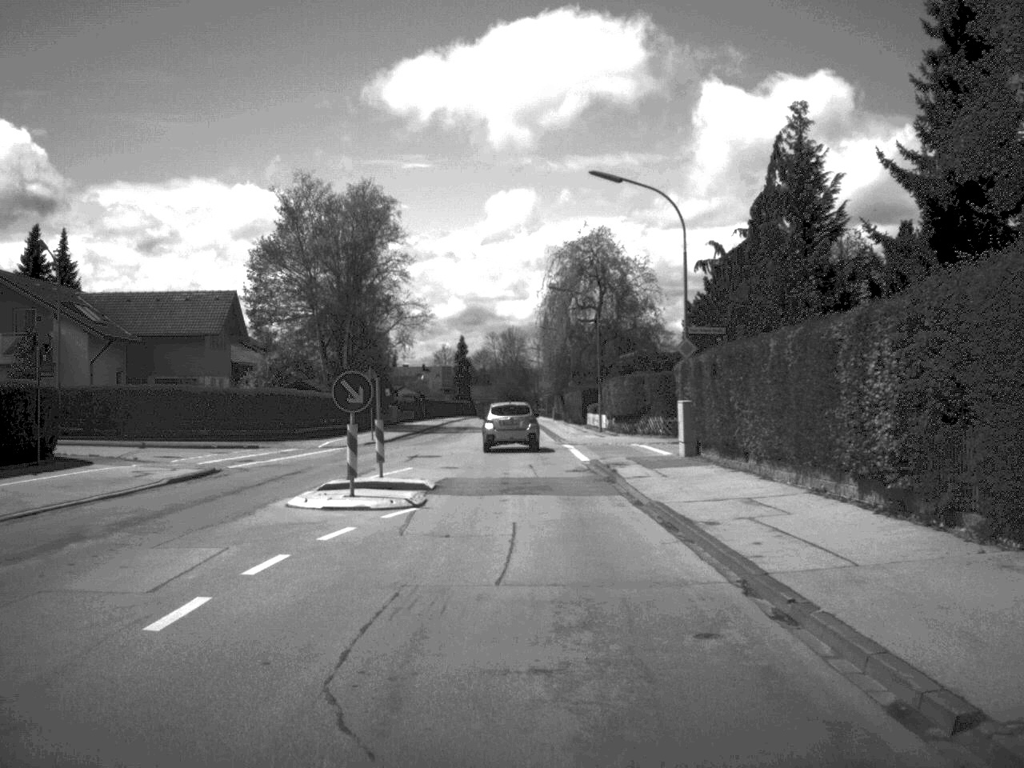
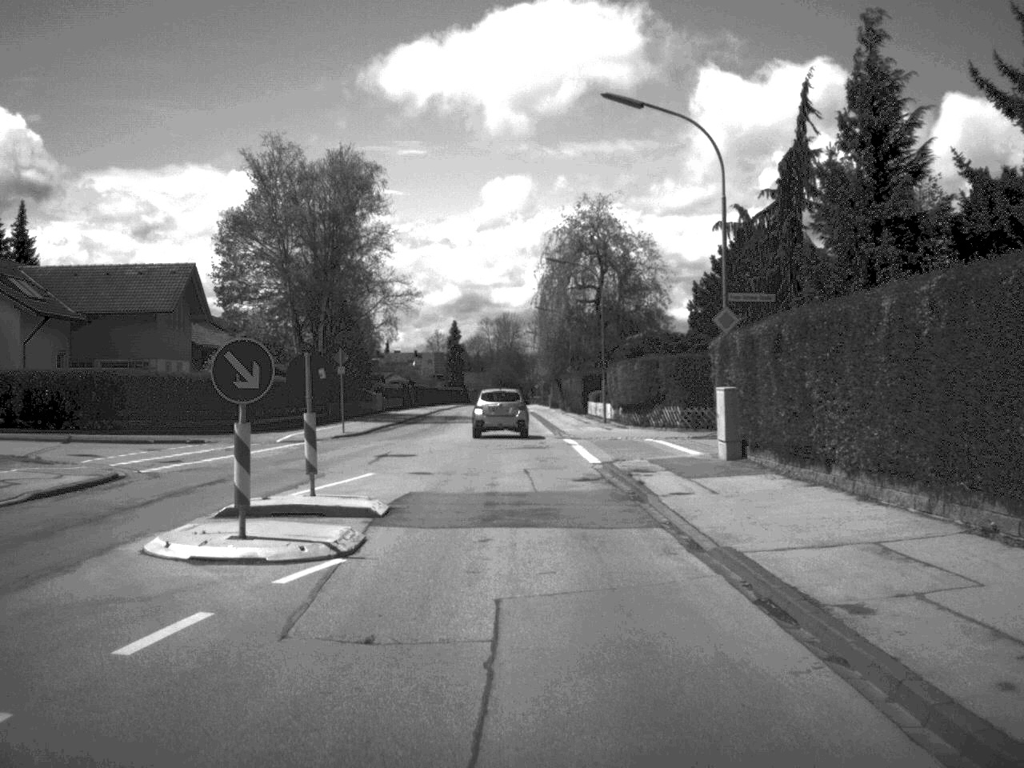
(0.0, +7.0) m; 0°
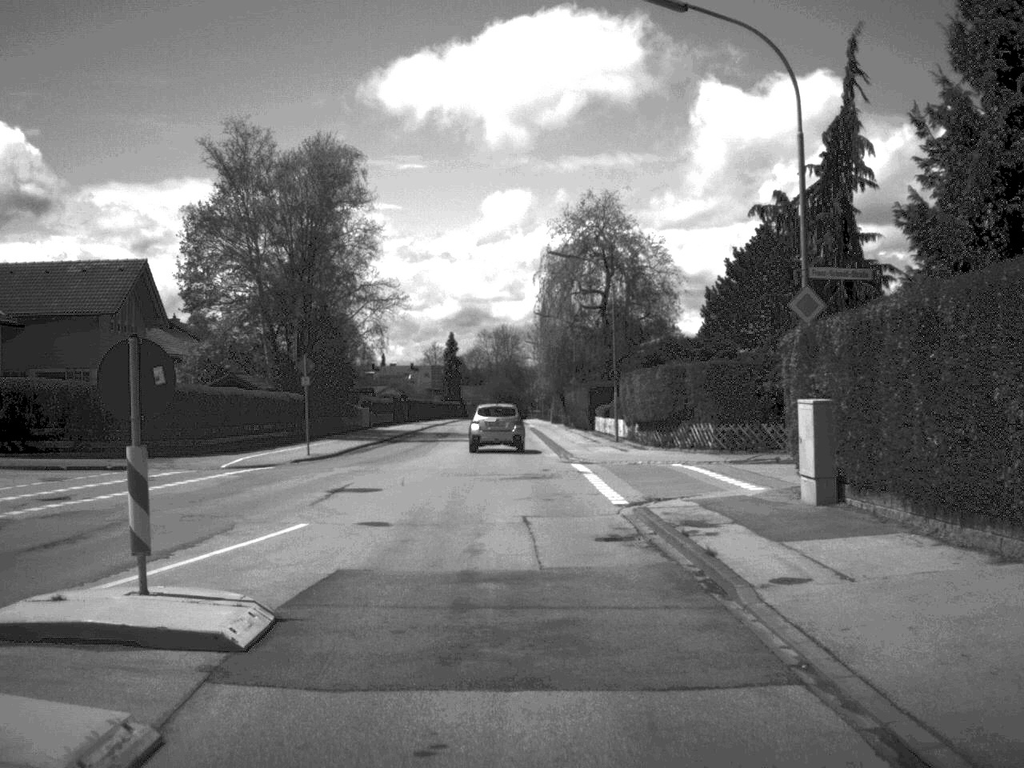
(0.0, +7.3) m; 0°
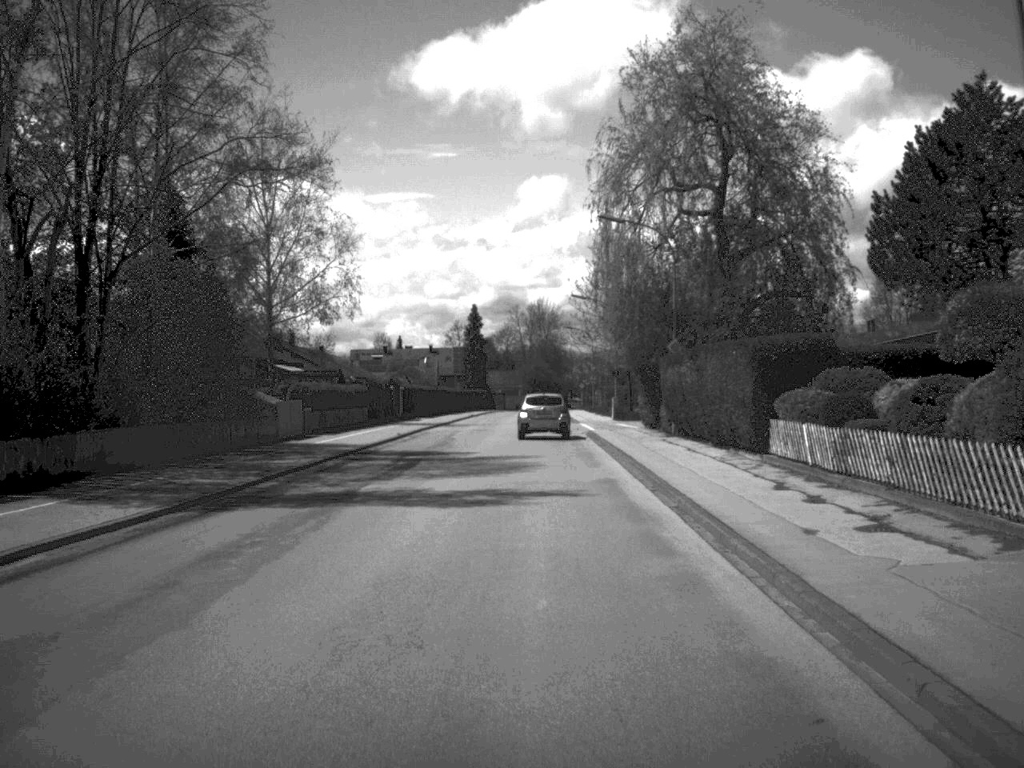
(-0.7, +36.4) m; -2°
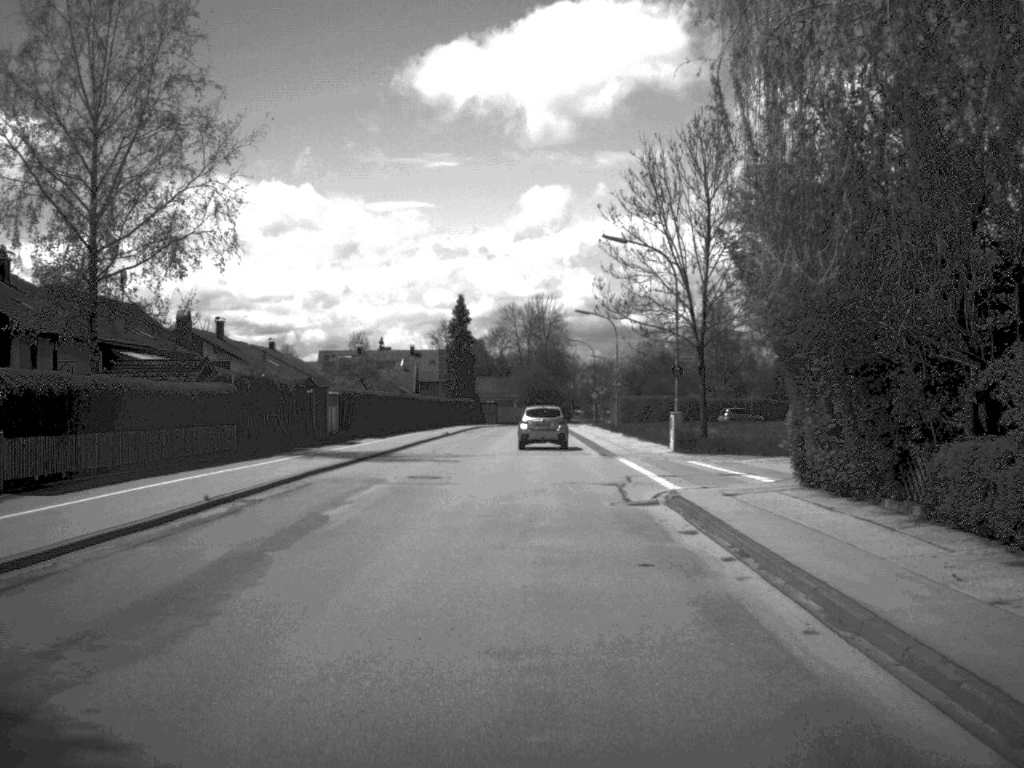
(0.0, +29.7) m; 0°
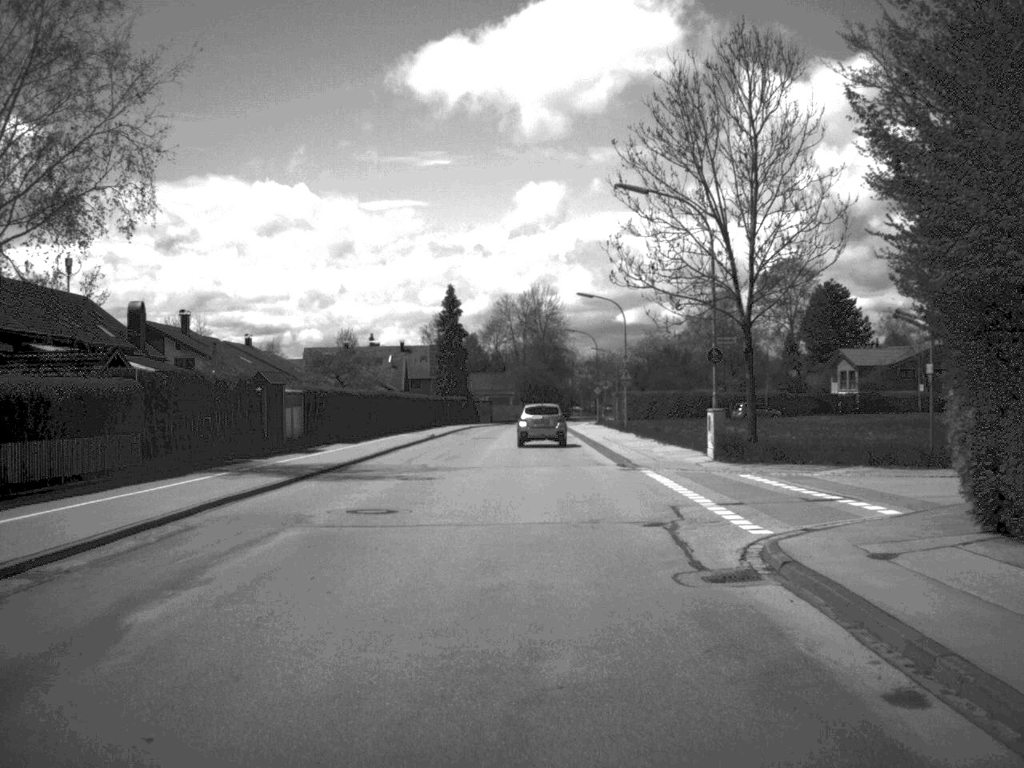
(0.0, +9.0) m; 0°
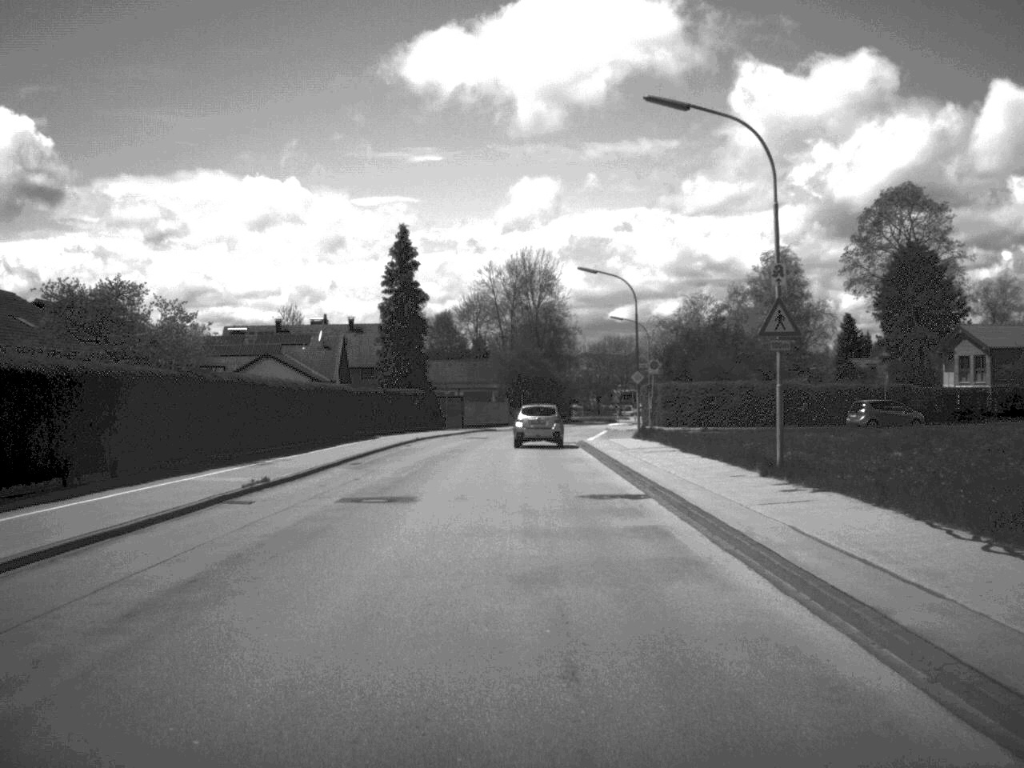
(+0.1, +40.4) m; 0°
